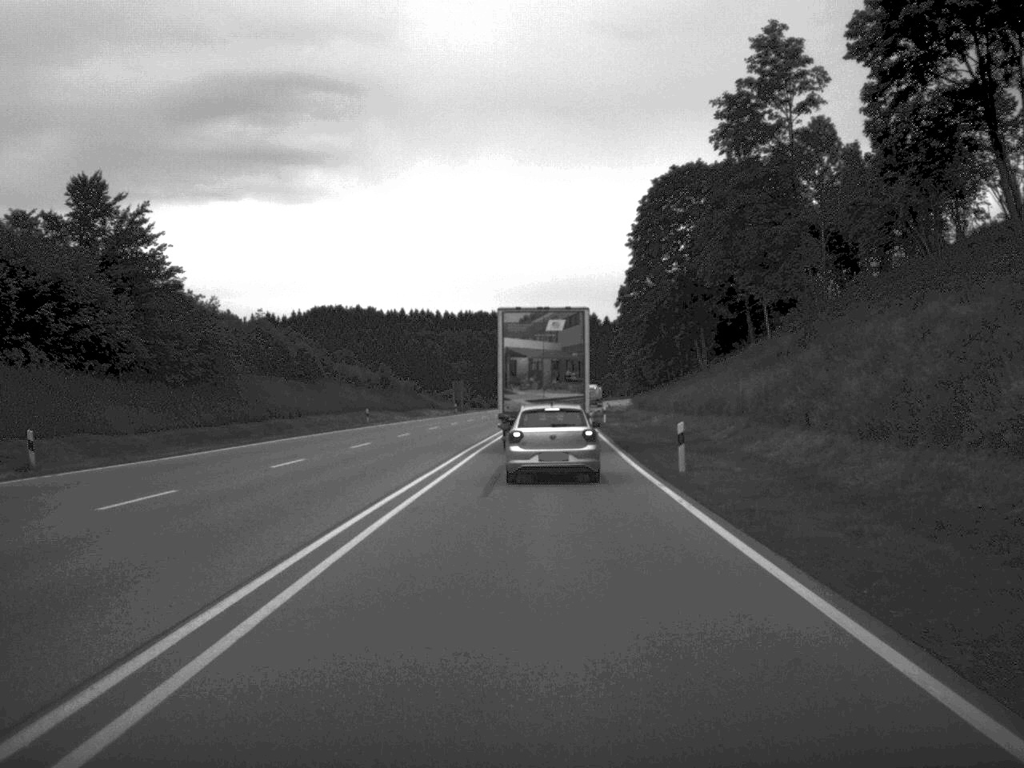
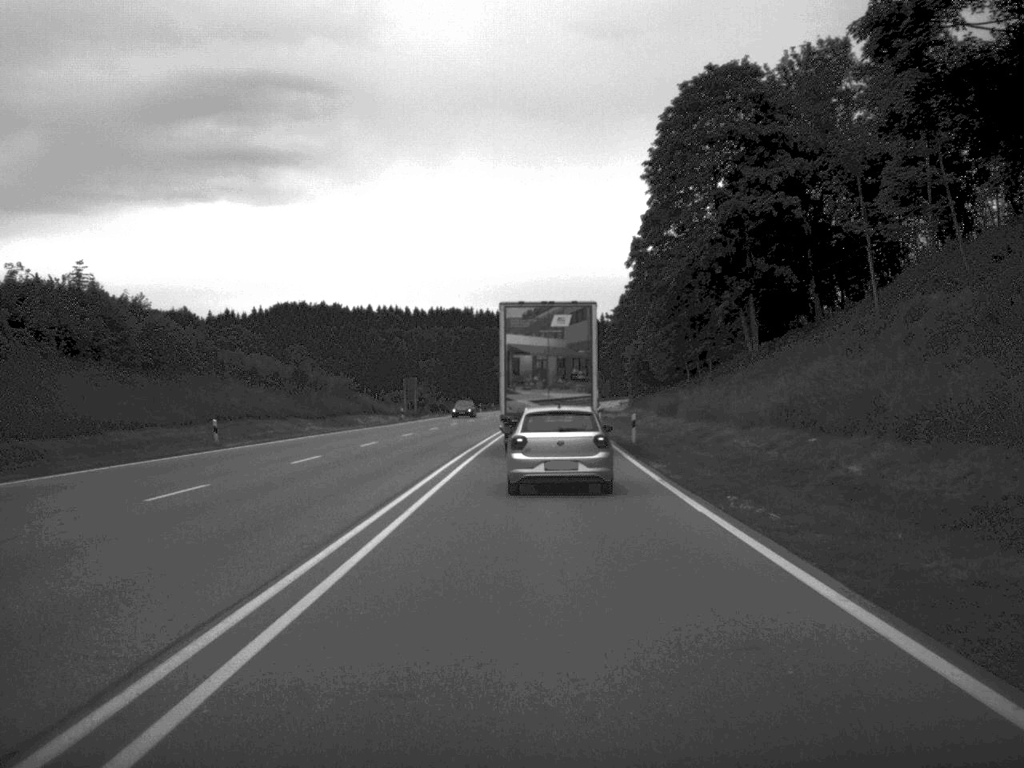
(+0.2, +33.4) m; +1°
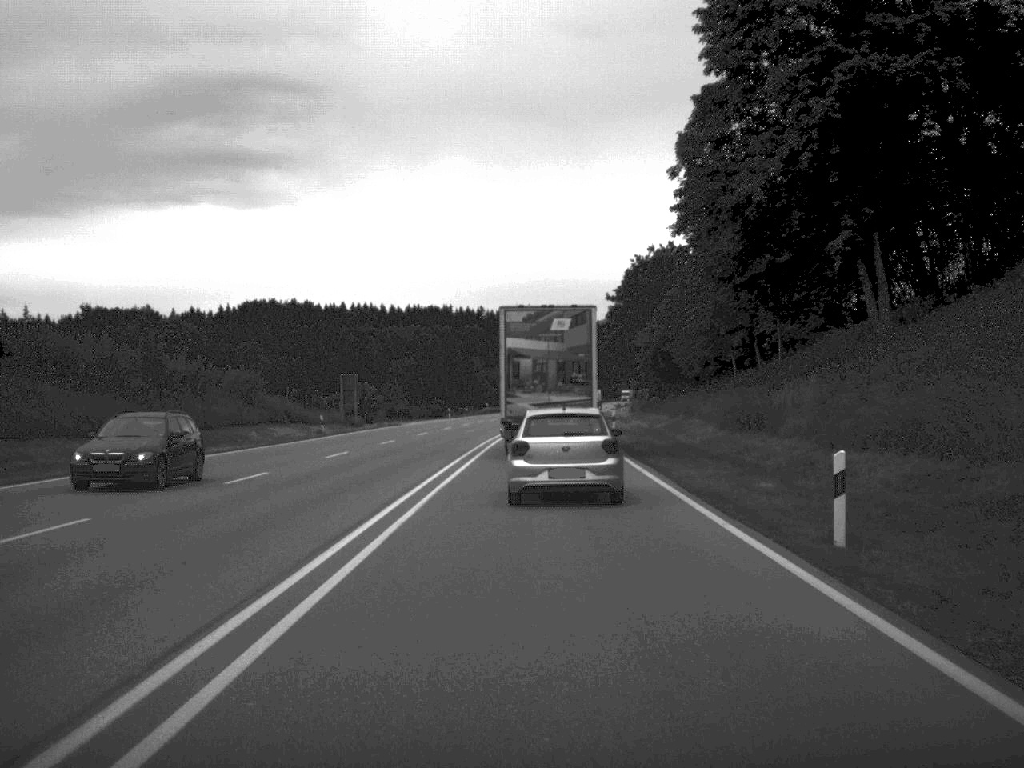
(+0.2, +30.1) m; +1°
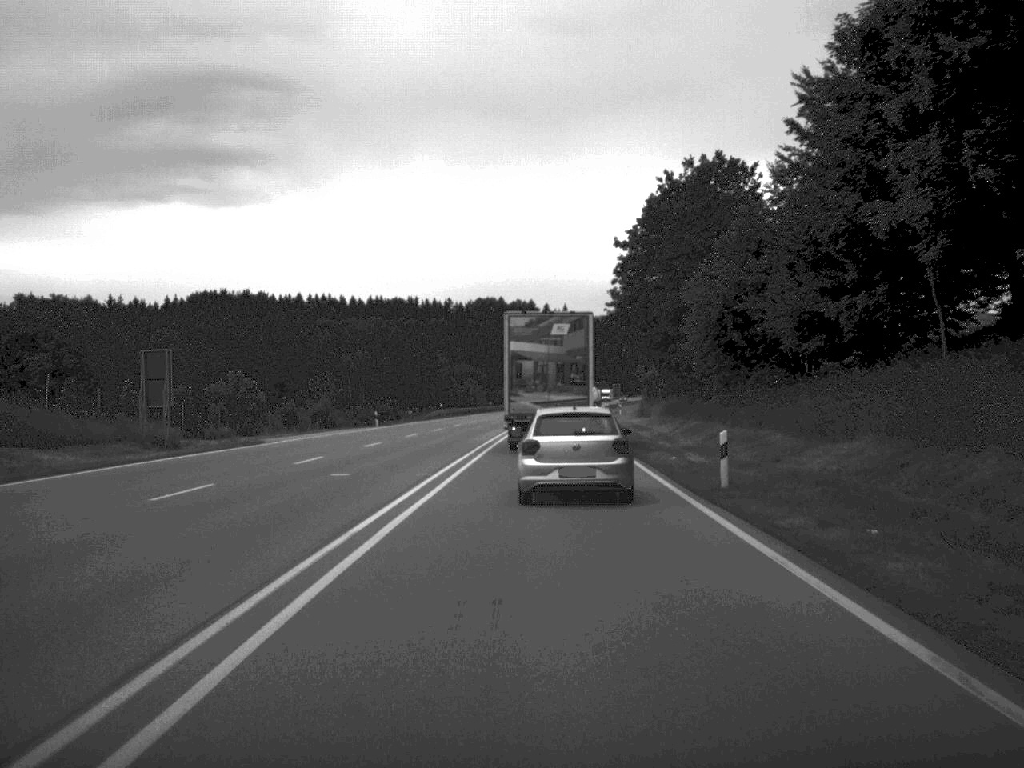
(+0.3, +40.2) m; +1°
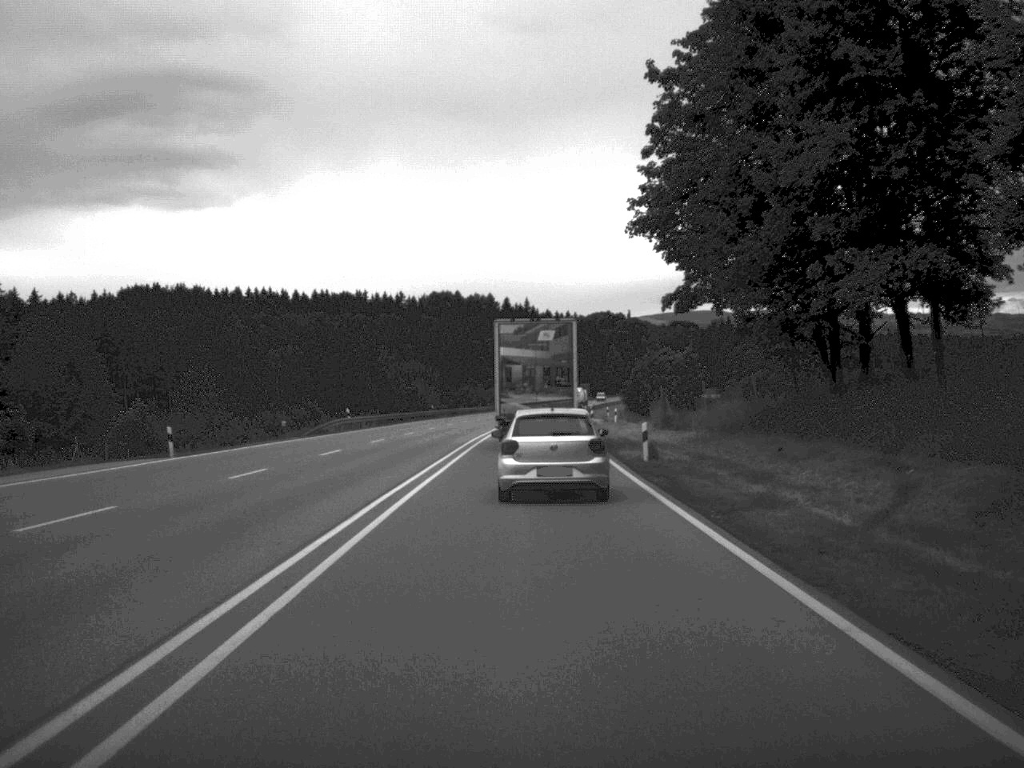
(+0.5, +40.0) m; +2°
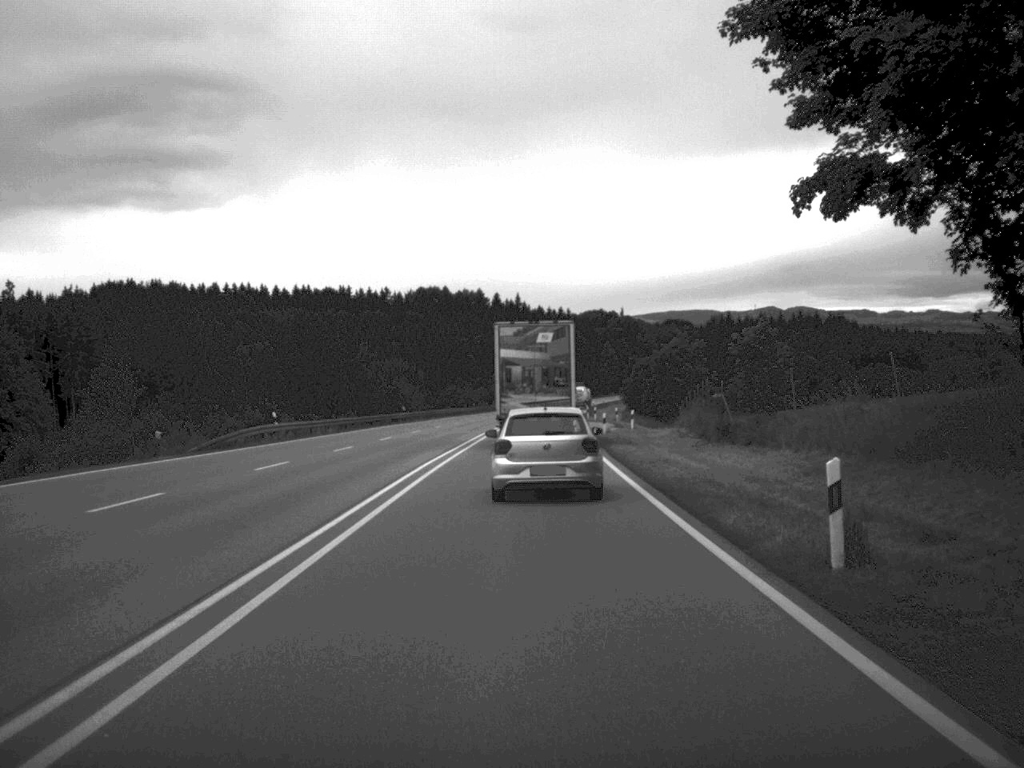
(+0.1, +20.1) m; 0°
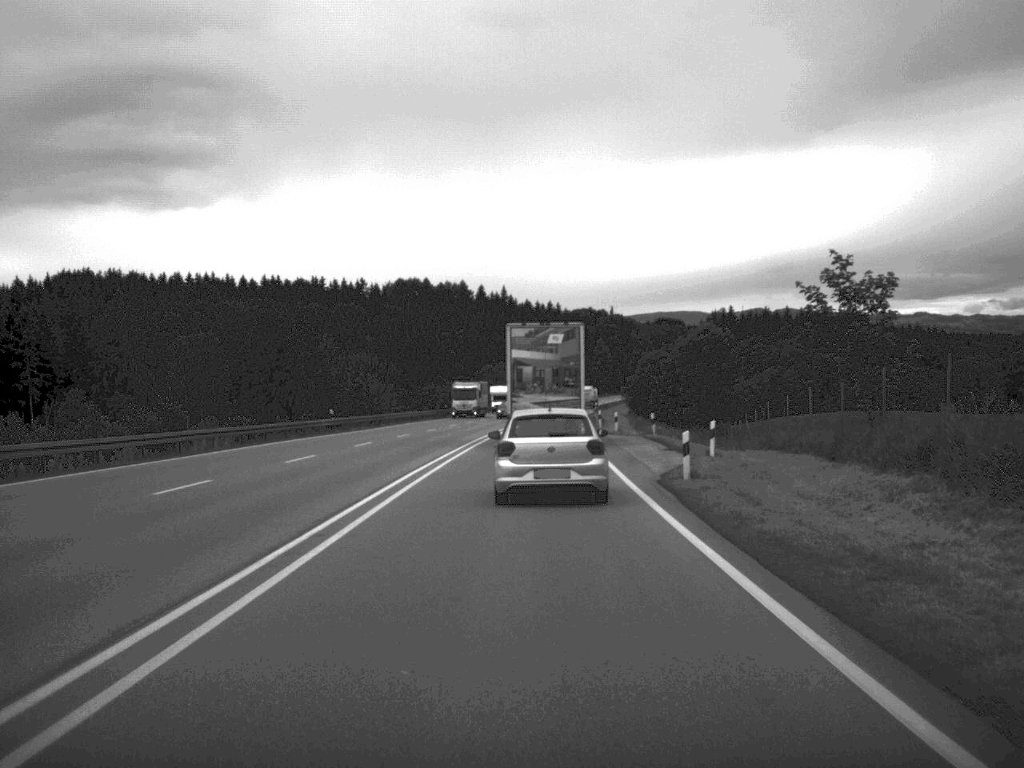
(+0.1, +31.7) m; +1°
